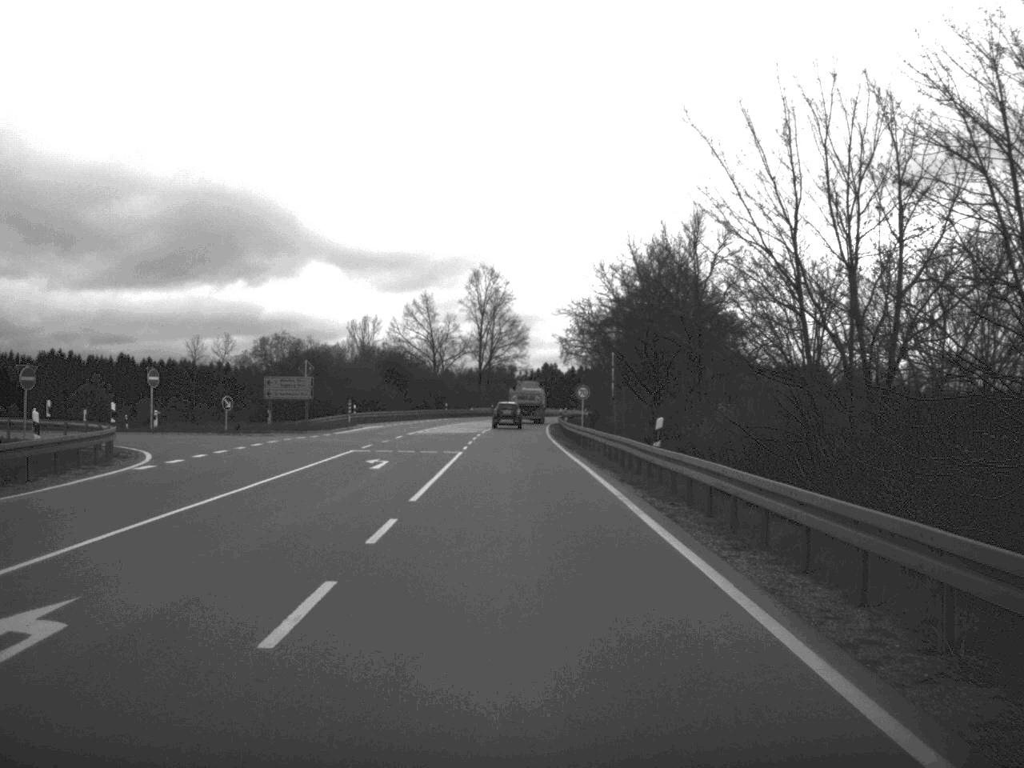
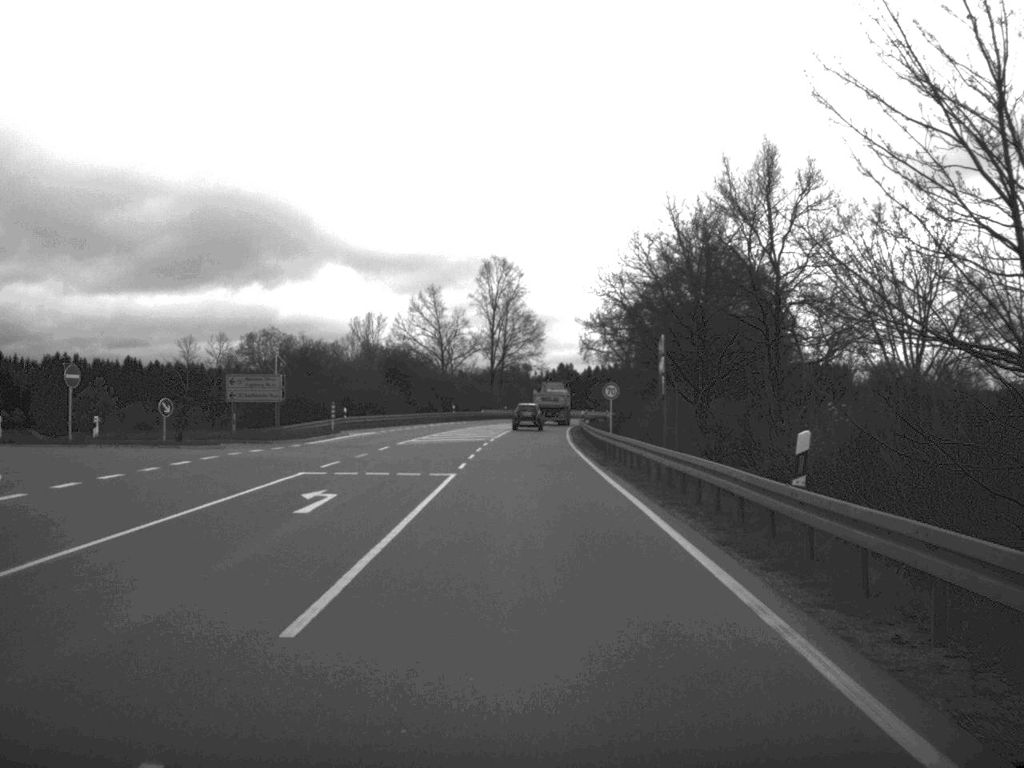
(-0.1, +11.5) m; -1°
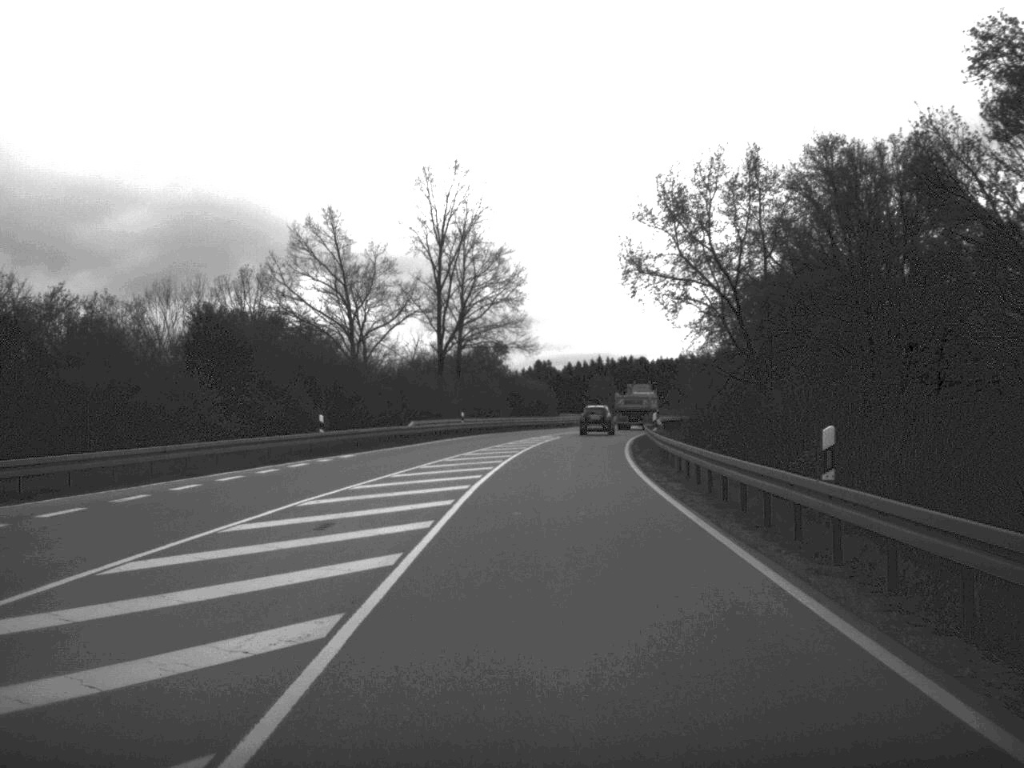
(-0.2, +60.9) m; +1°
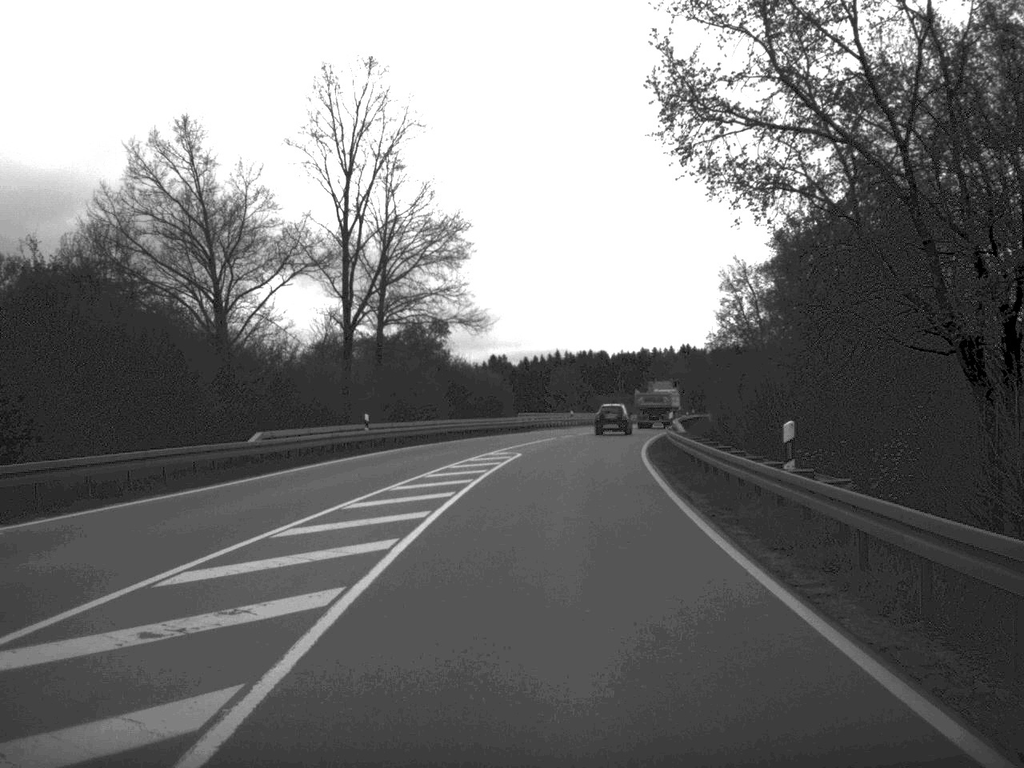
(+0.4, +25.3) m; +2°
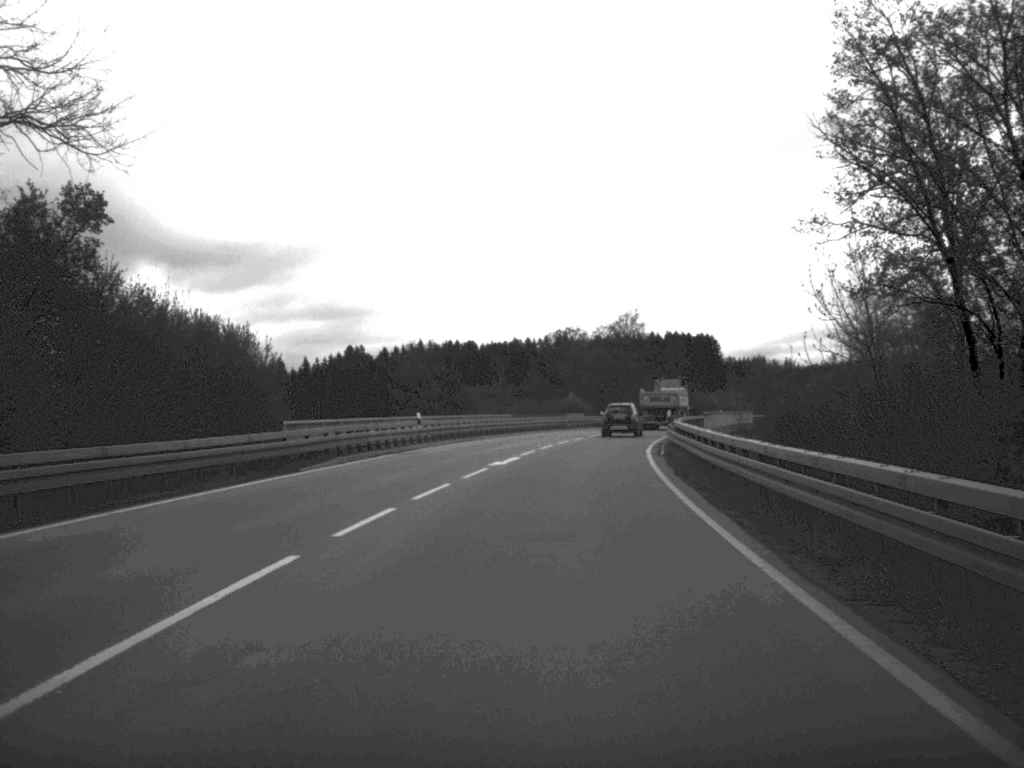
(+2.2, +47.6) m; +6°
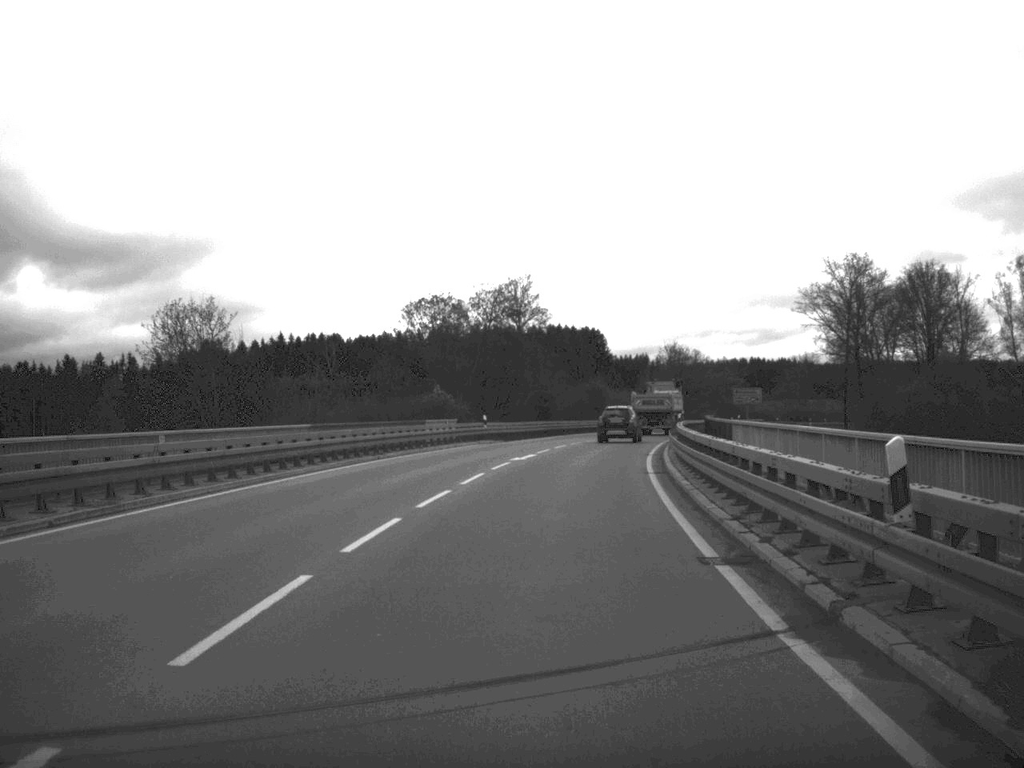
(+1.7, +36.8) m; +5°
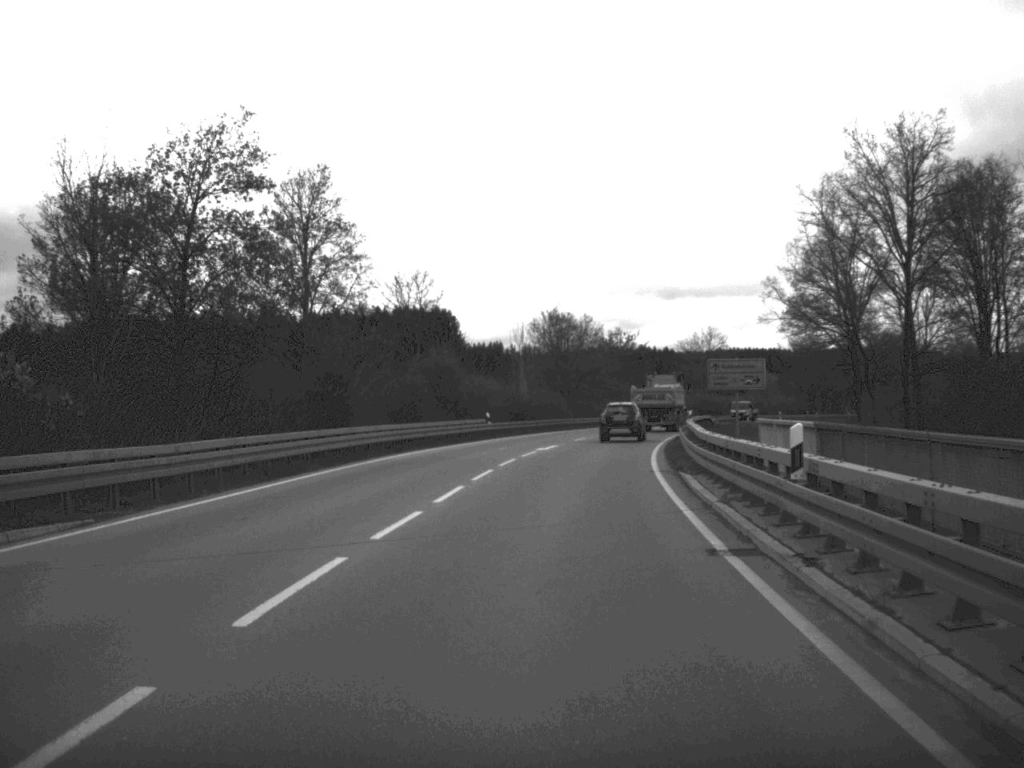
(+2.7, +45.7) m; +6°
